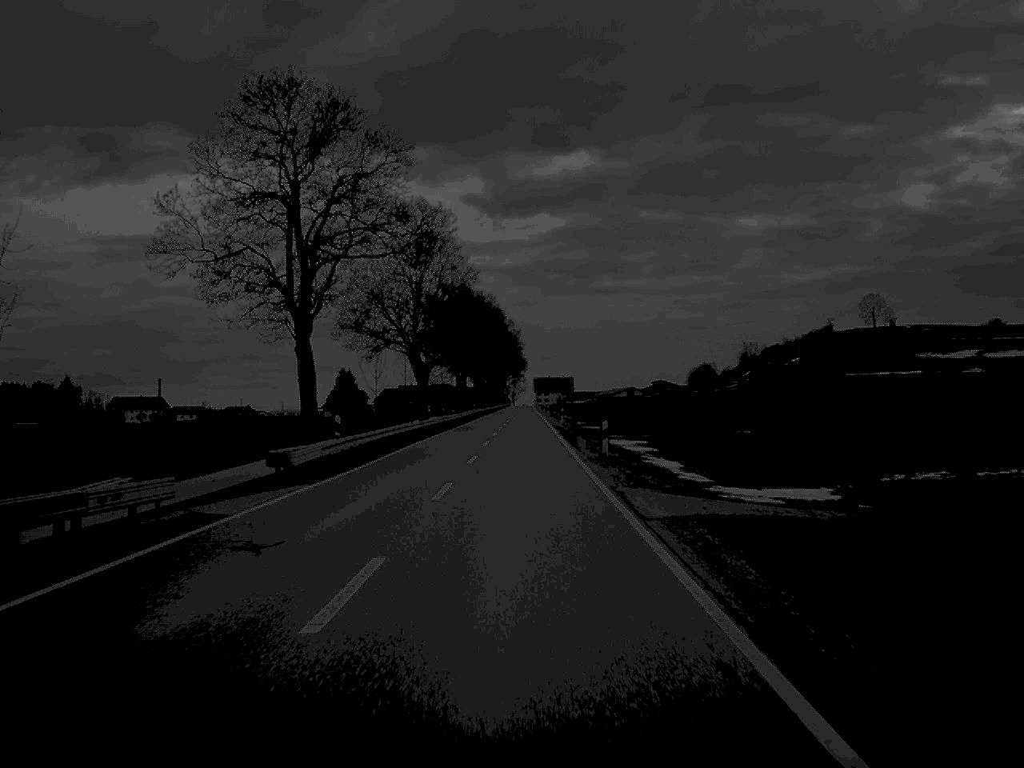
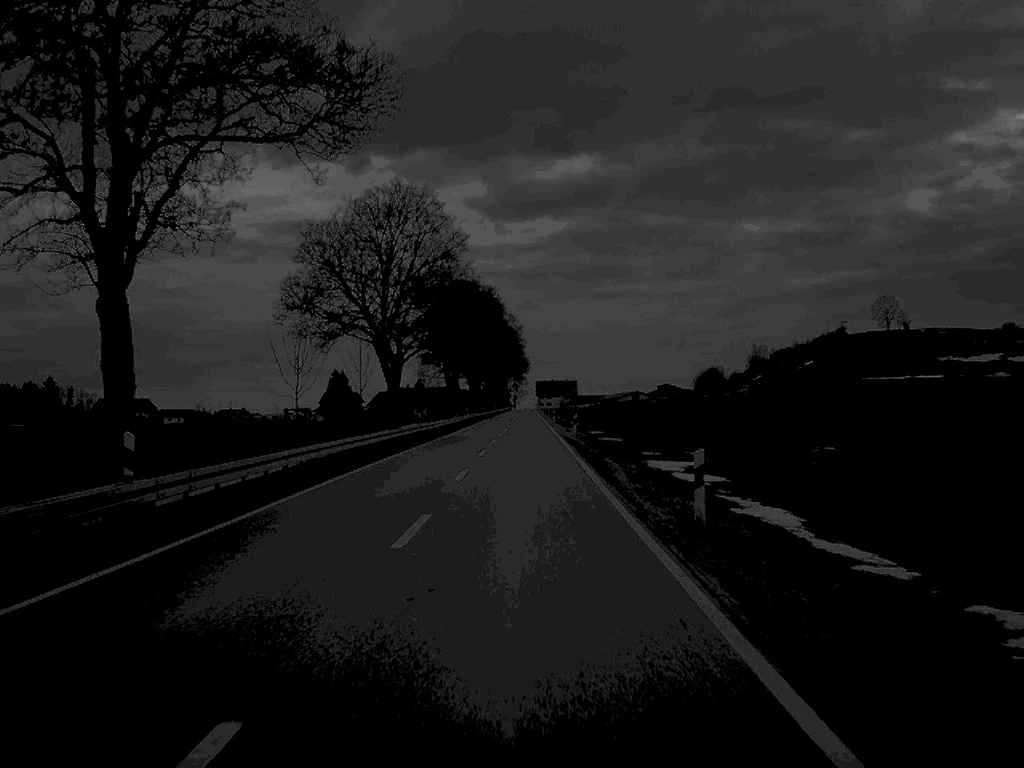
(0.0, +18.3) m; 0°
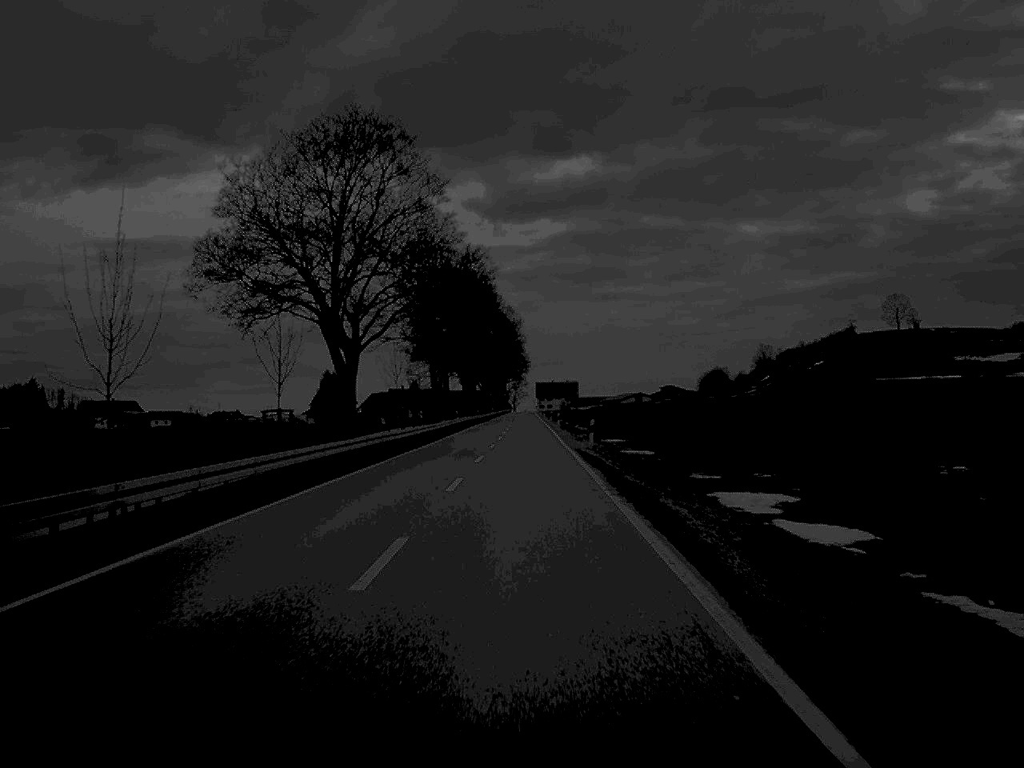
(0.0, +15.4) m; 0°
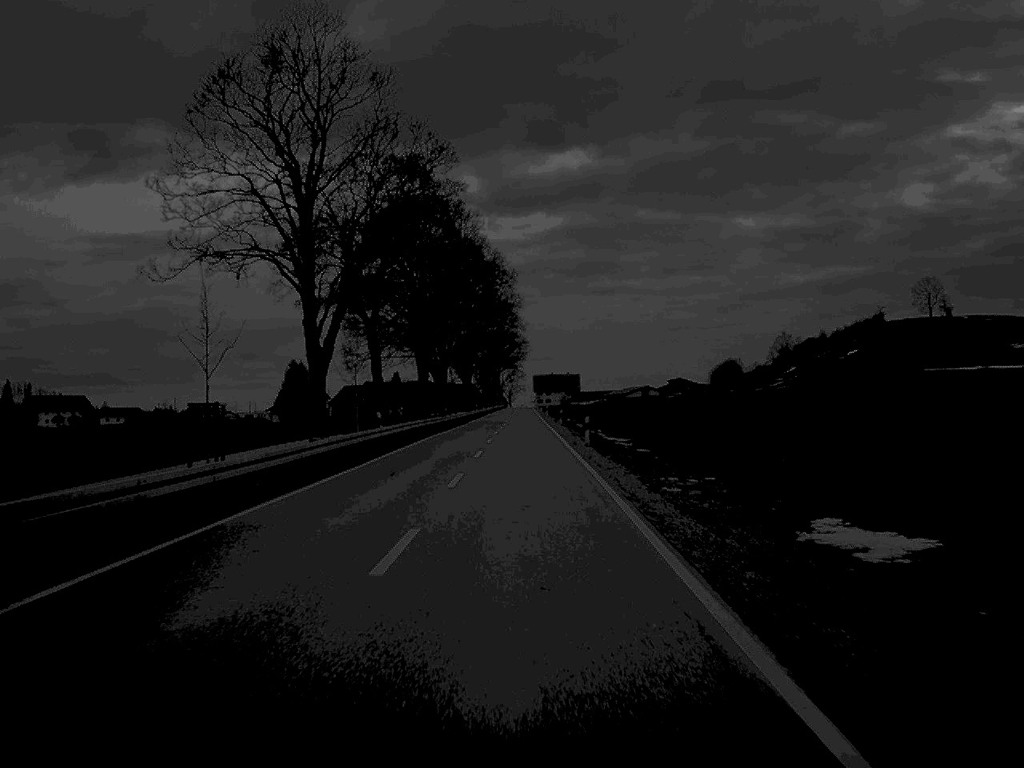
(+0.1, +47.2) m; 0°
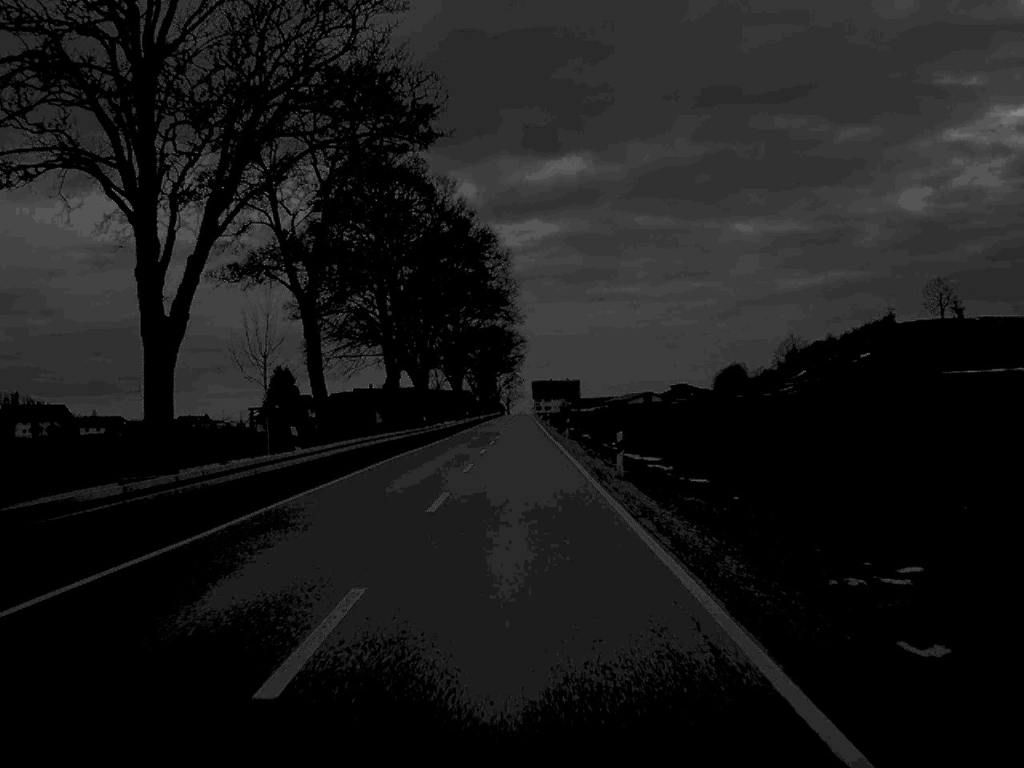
(0.0, +16.3) m; 0°
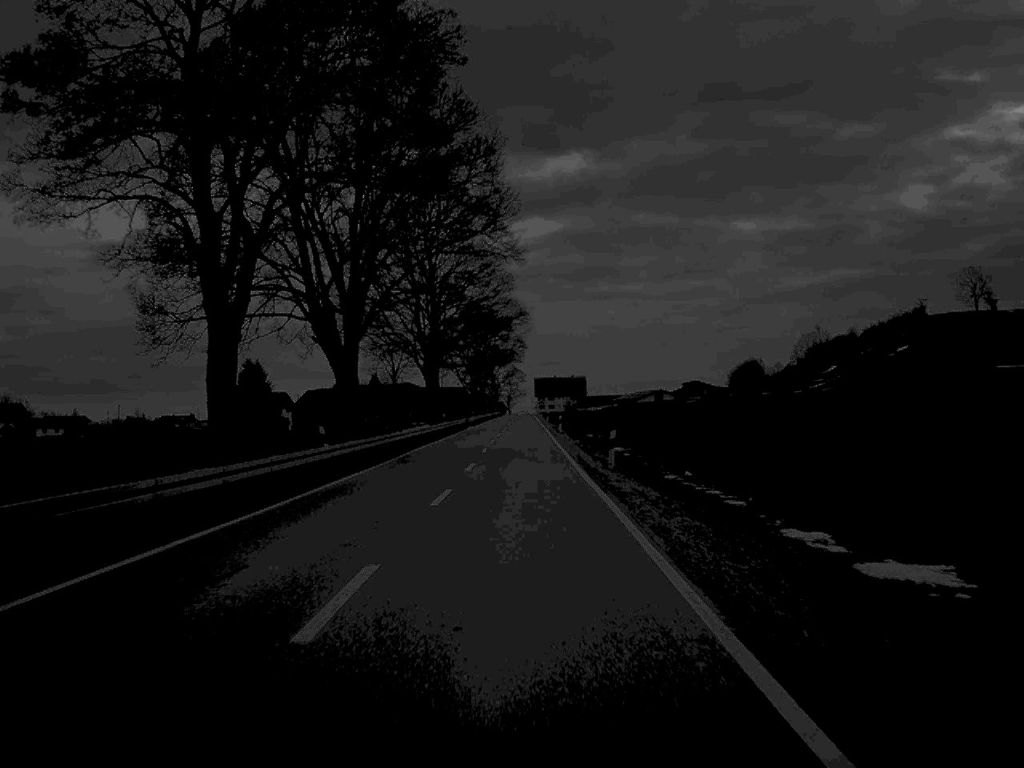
(0.0, +34.2) m; 0°
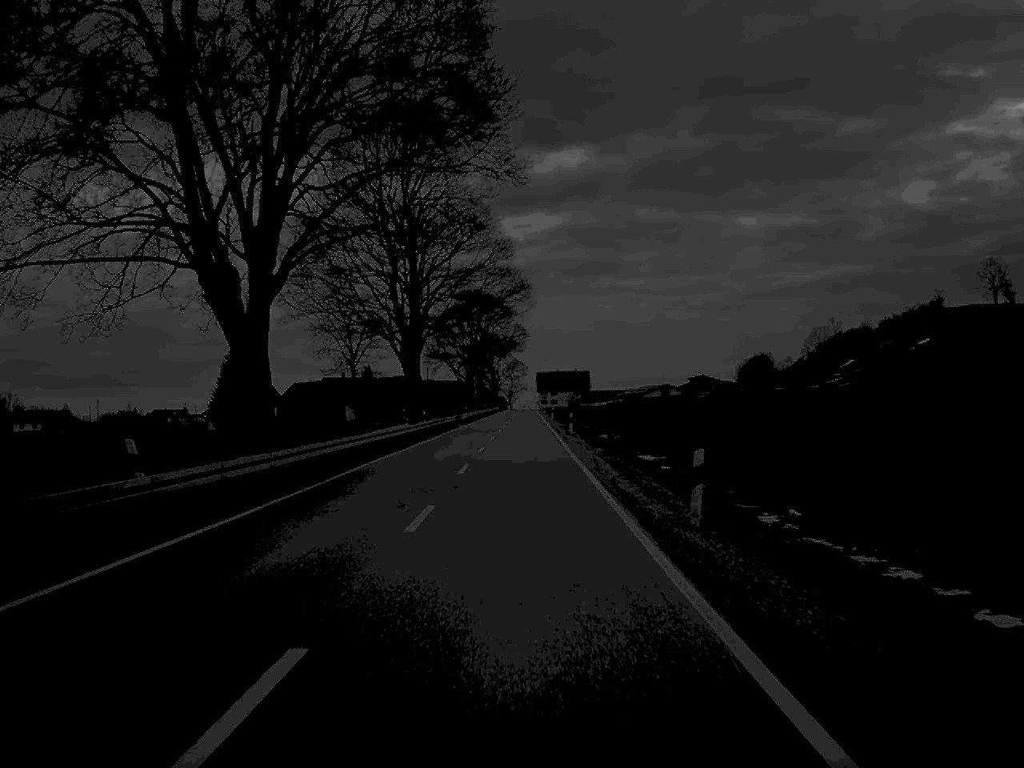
(0.0, +16.3) m; 0°
